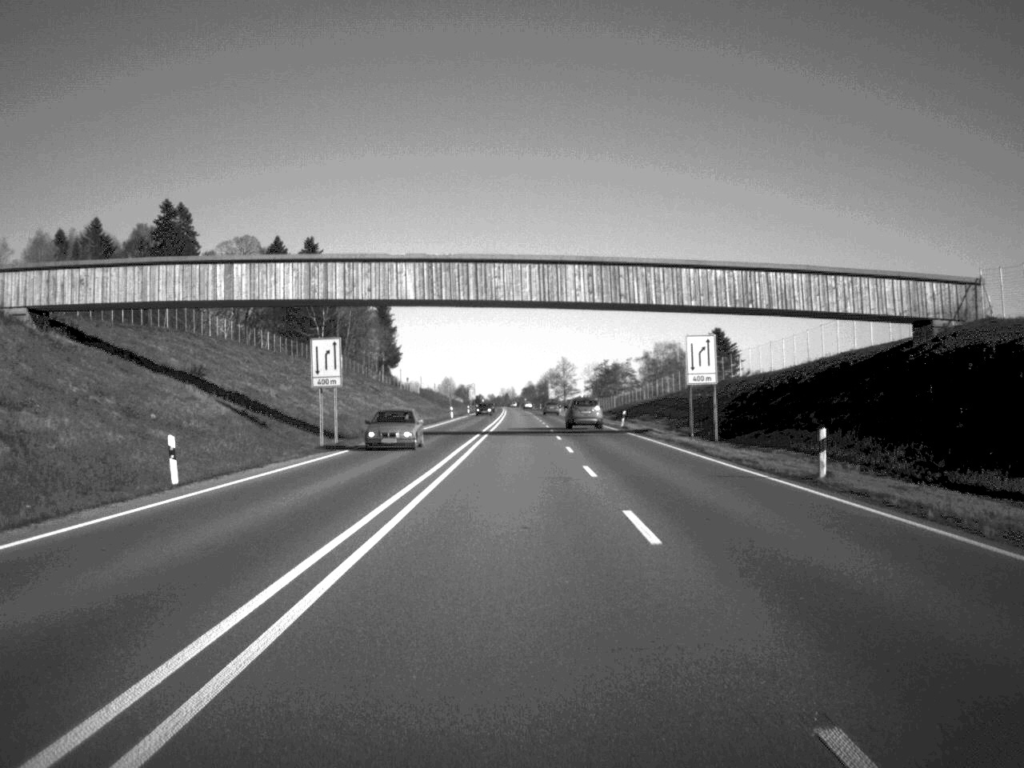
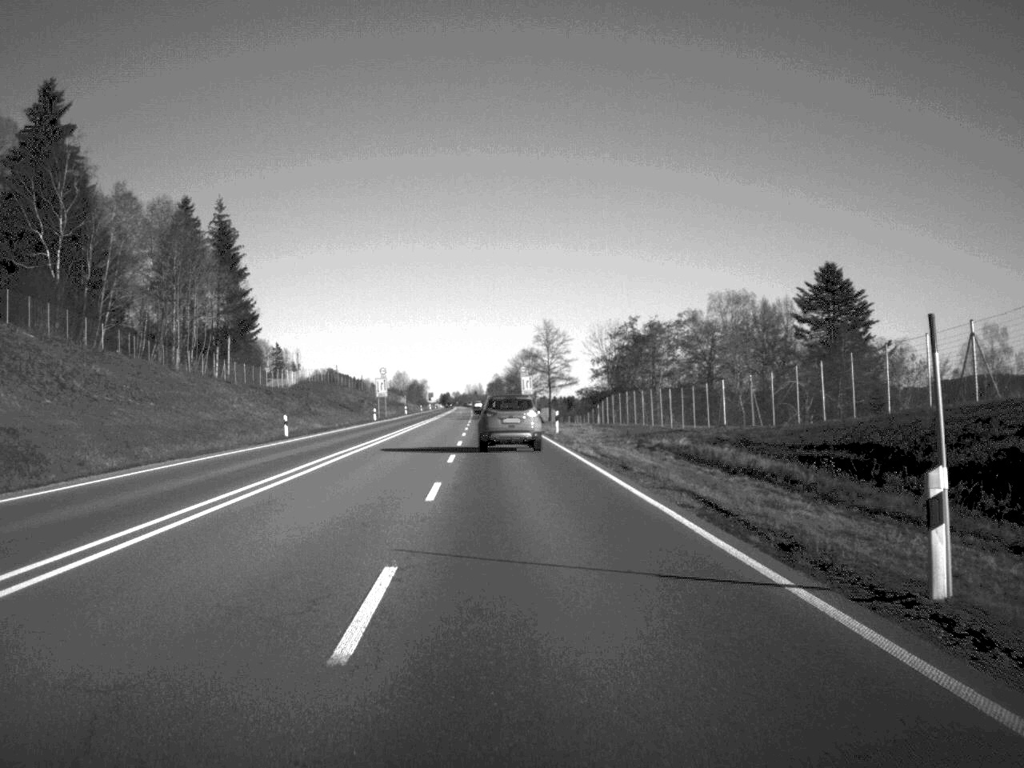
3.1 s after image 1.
(+1.9, +113.4) m; +1°
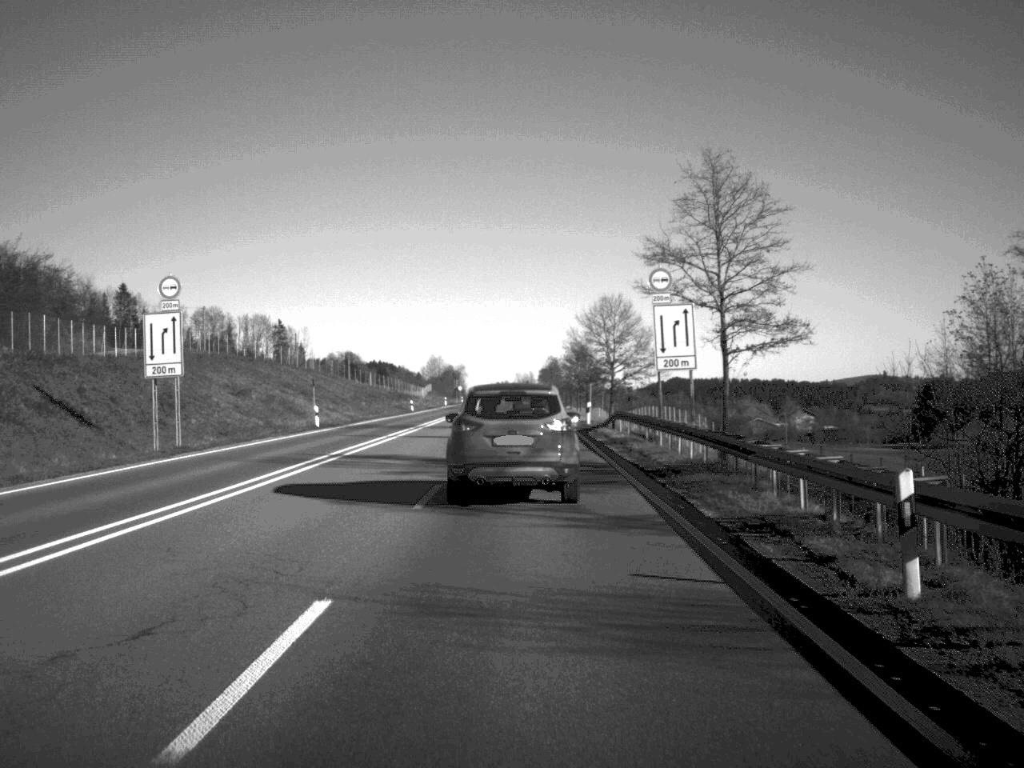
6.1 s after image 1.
(-2.9, +97.4) m; -2°
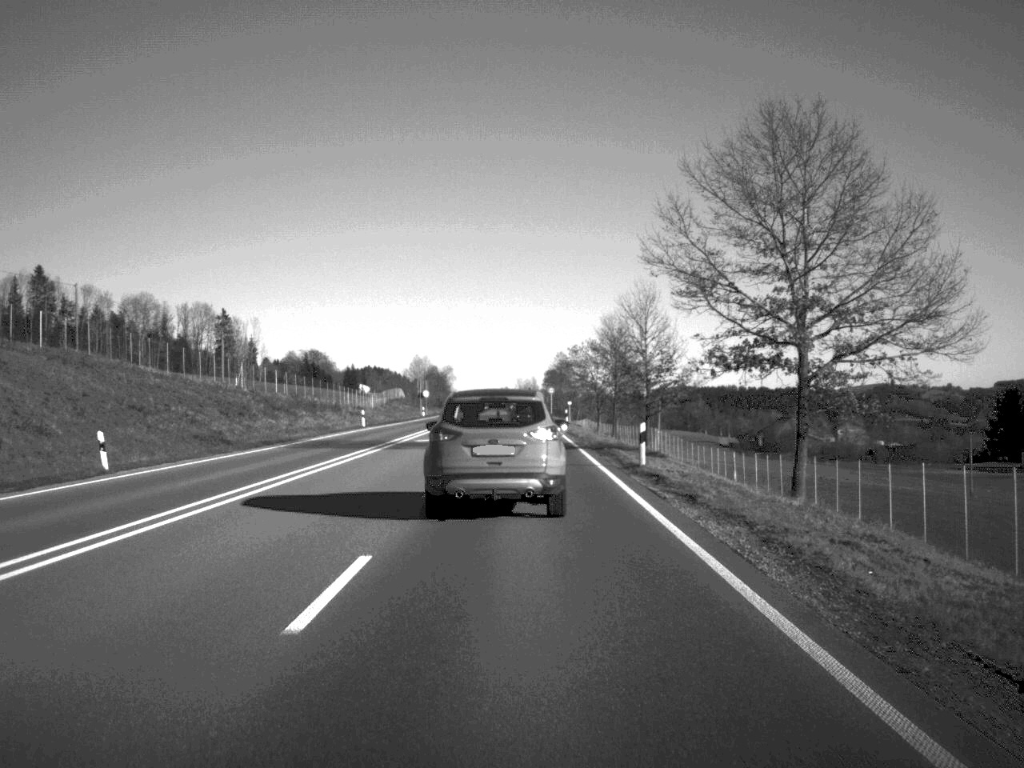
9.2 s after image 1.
(0.0, +80.1) m; 0°
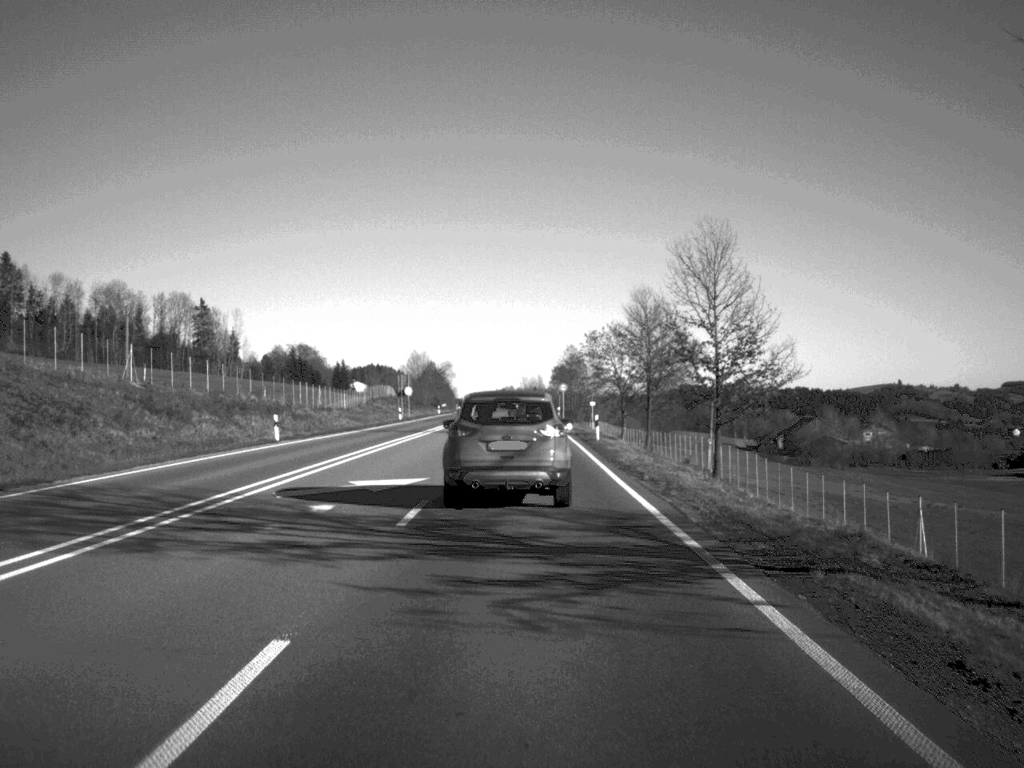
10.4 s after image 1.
(-0.1, +28.5) m; 0°
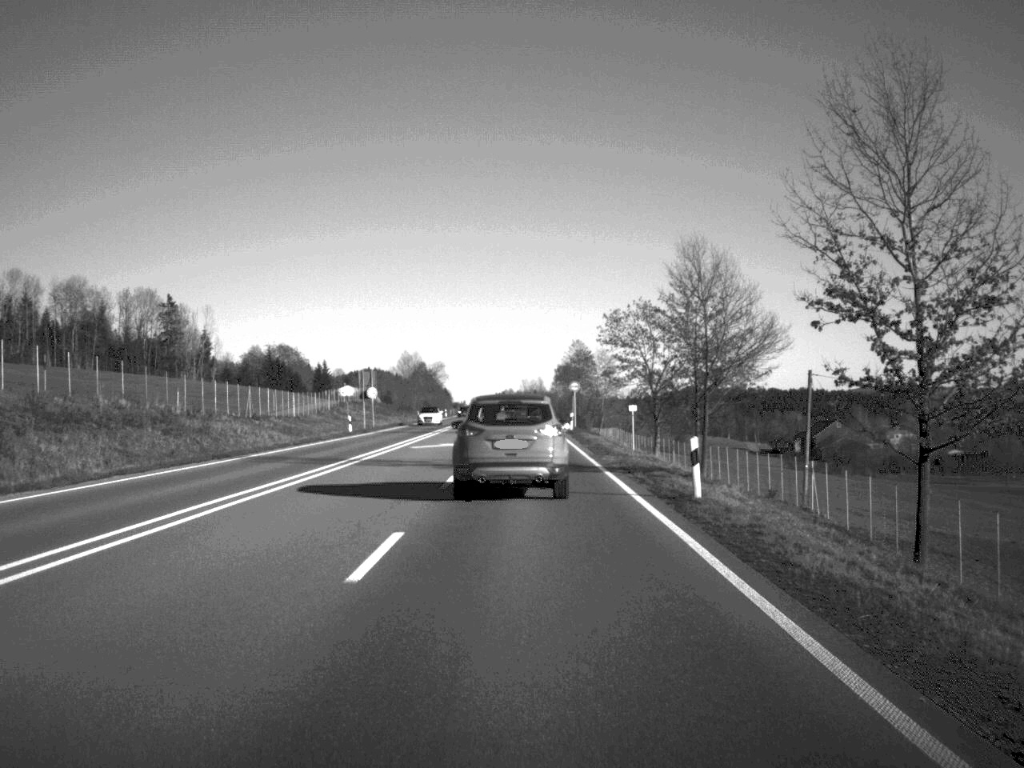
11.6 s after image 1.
(0.0, +28.5) m; 0°
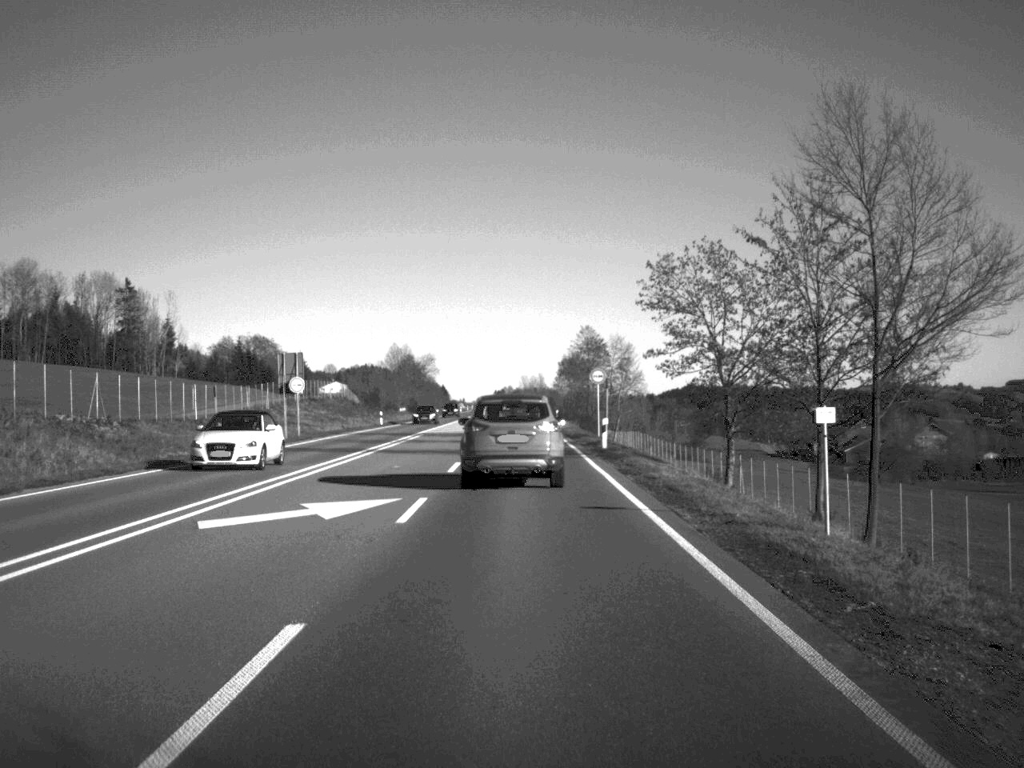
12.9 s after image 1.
(0.0, +30.5) m; 0°
